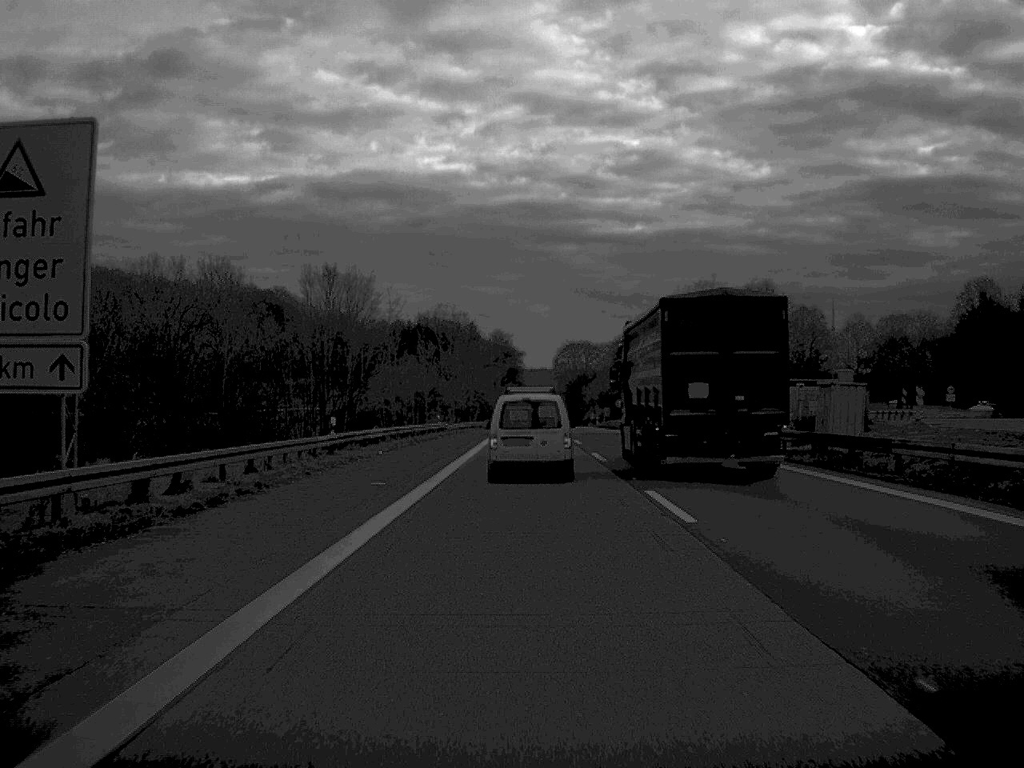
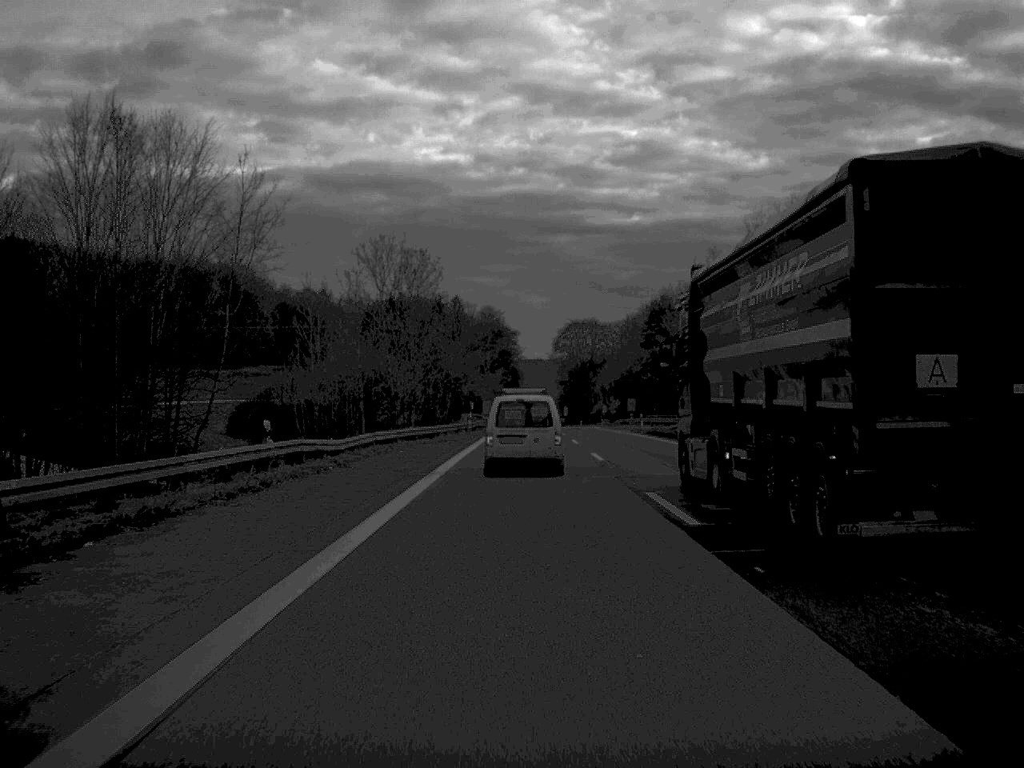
(+0.1, +57.3) m; 0°
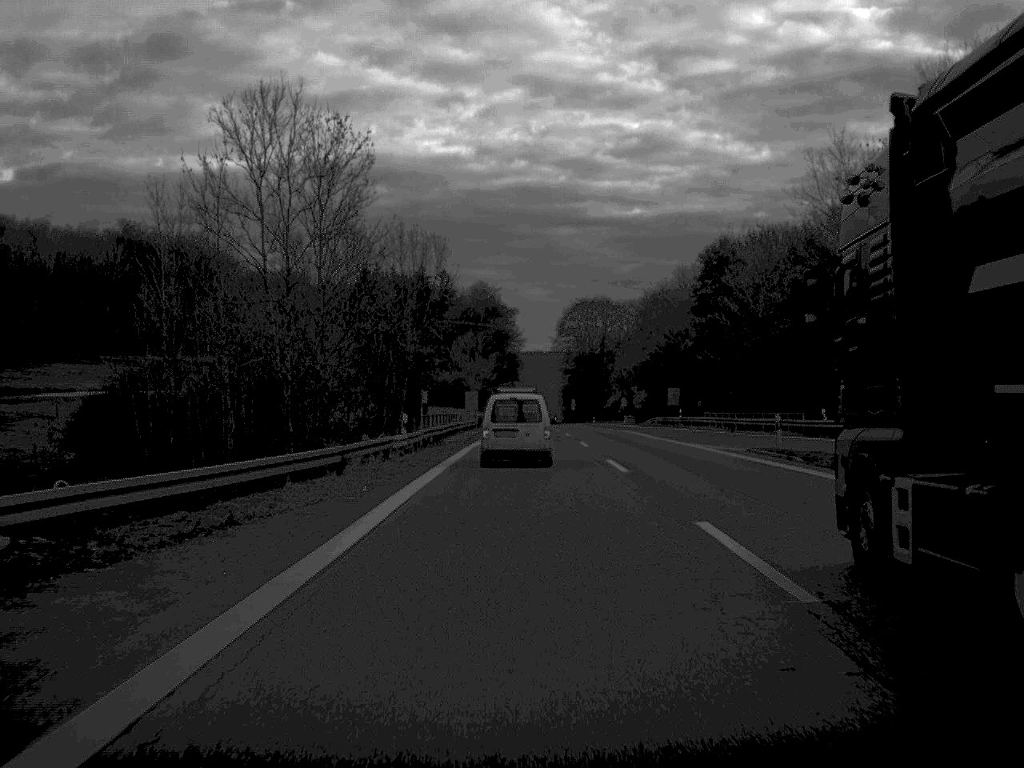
(0.0, +44.4) m; 0°
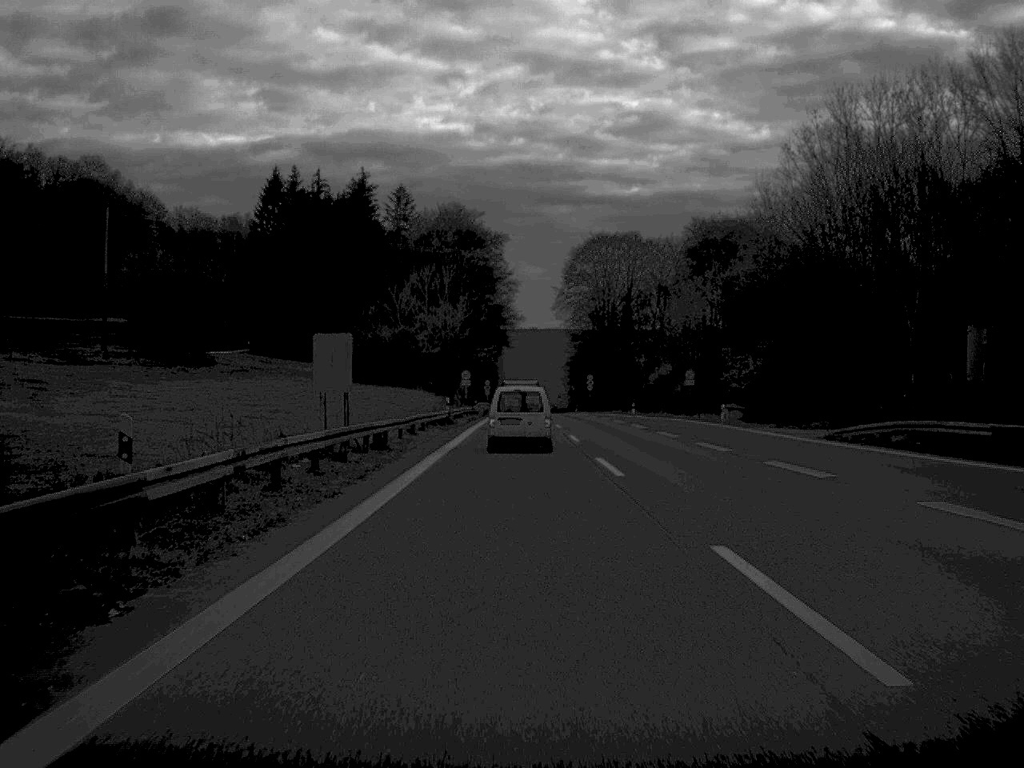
(+0.2, +77.1) m; 0°
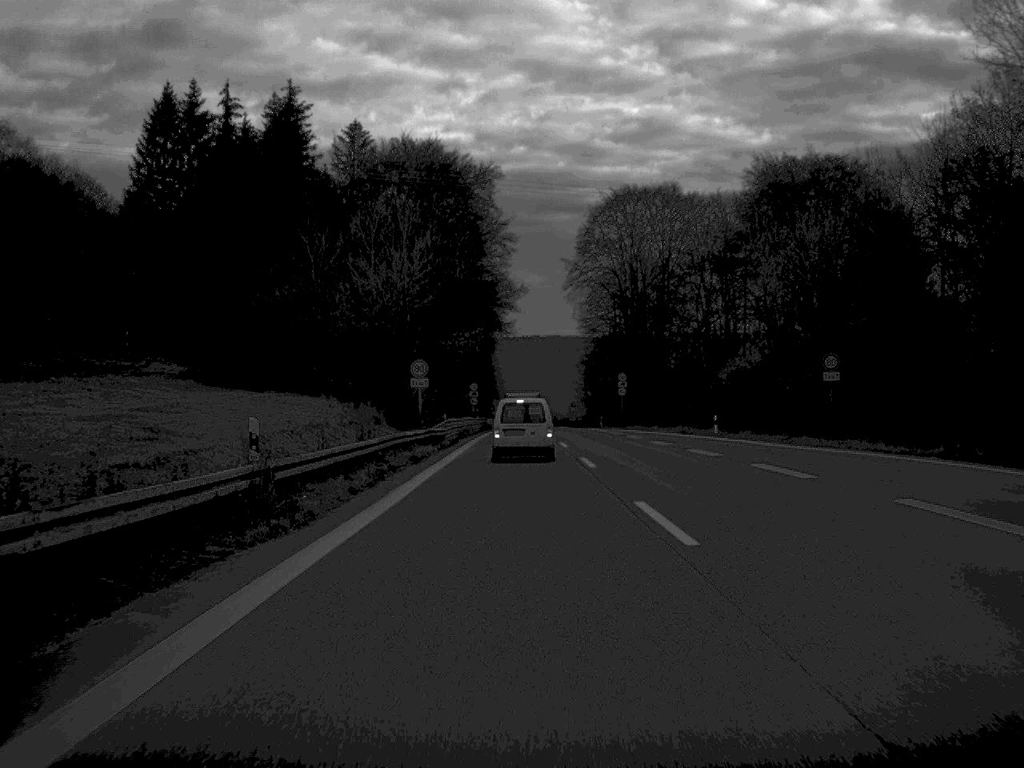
(-0.1, +46.6) m; 0°
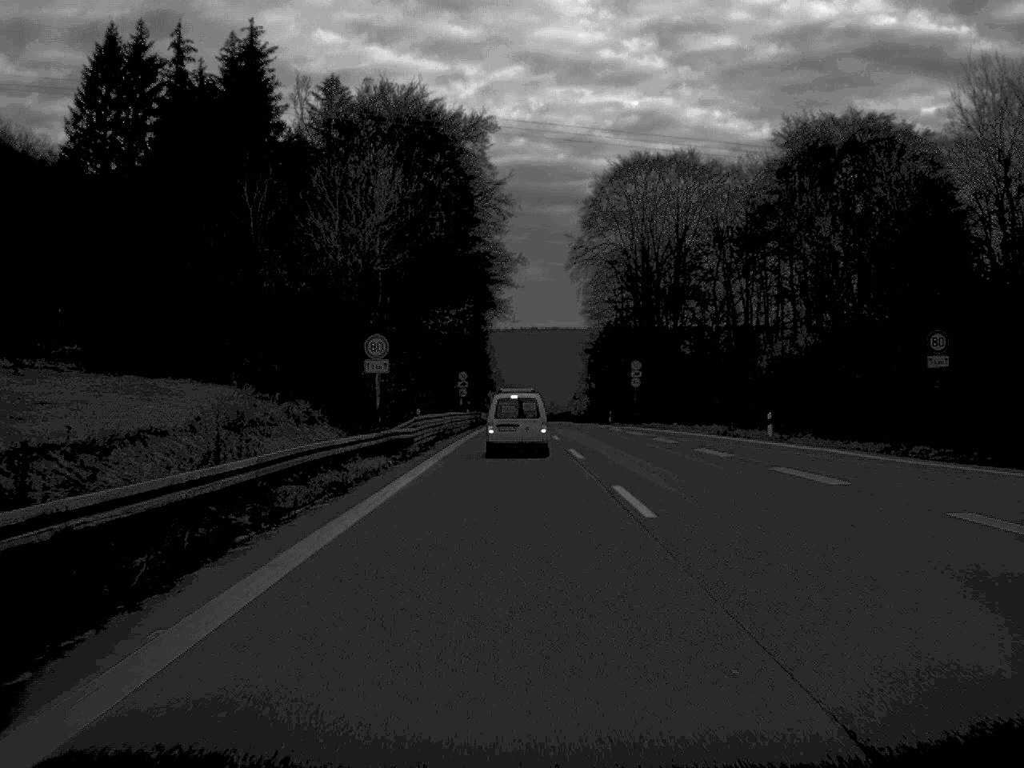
(0.0, +15.1) m; 0°
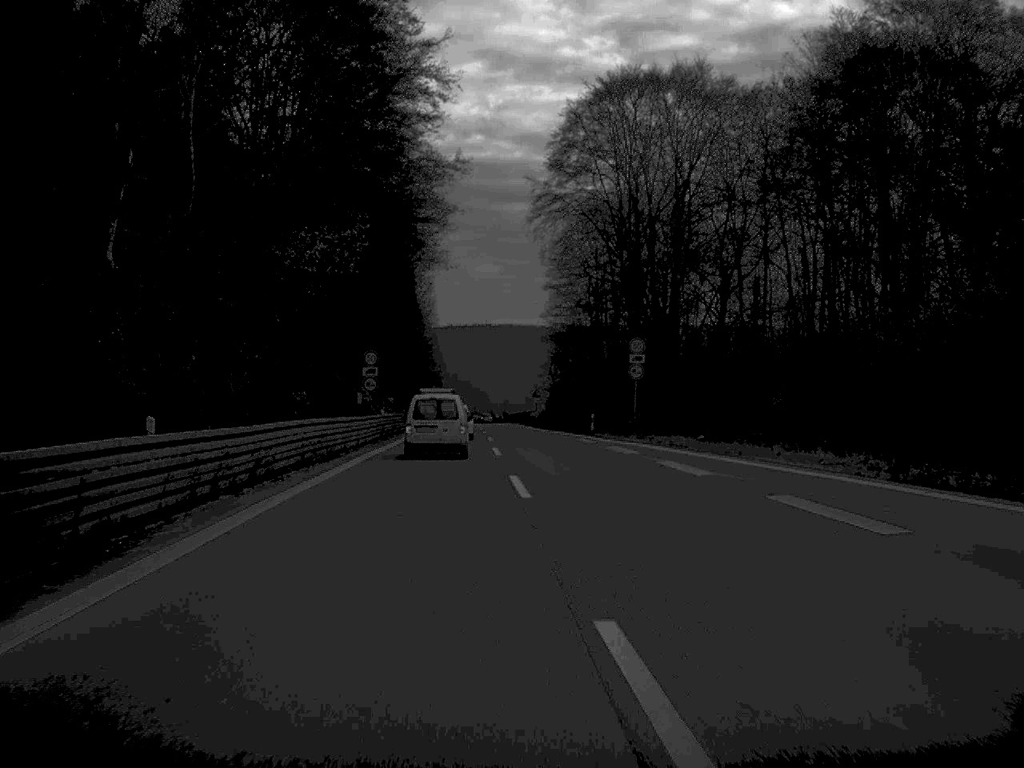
(+0.6, +31.5) m; +2°
